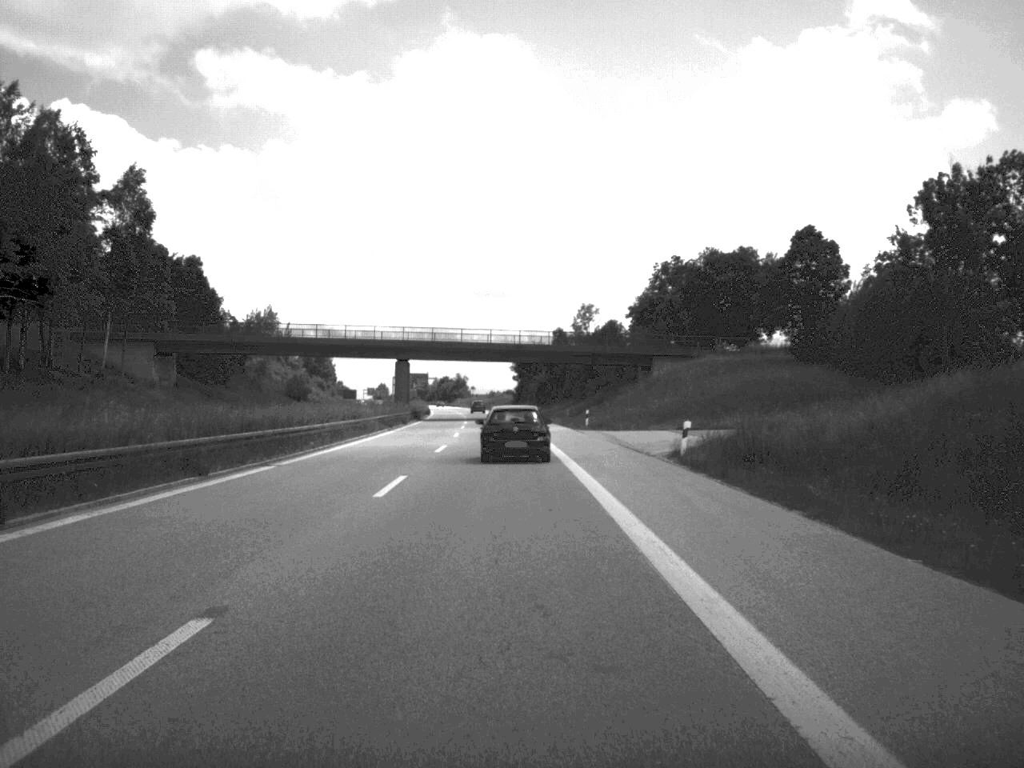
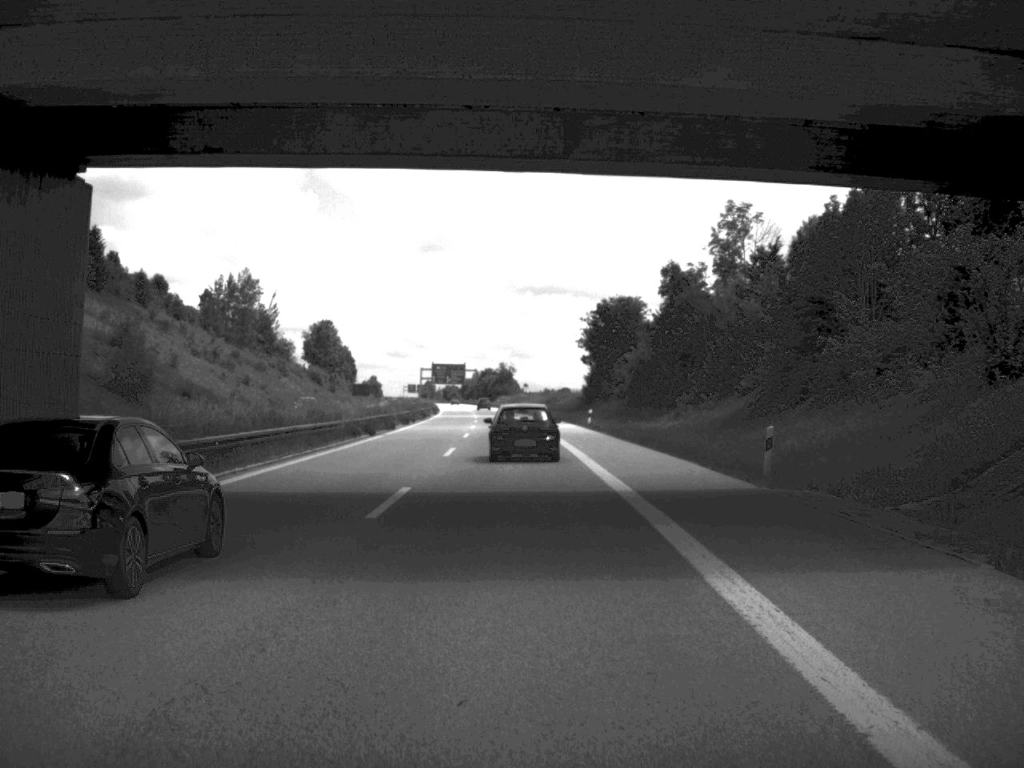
(-2.5, +92.8) m; -3°
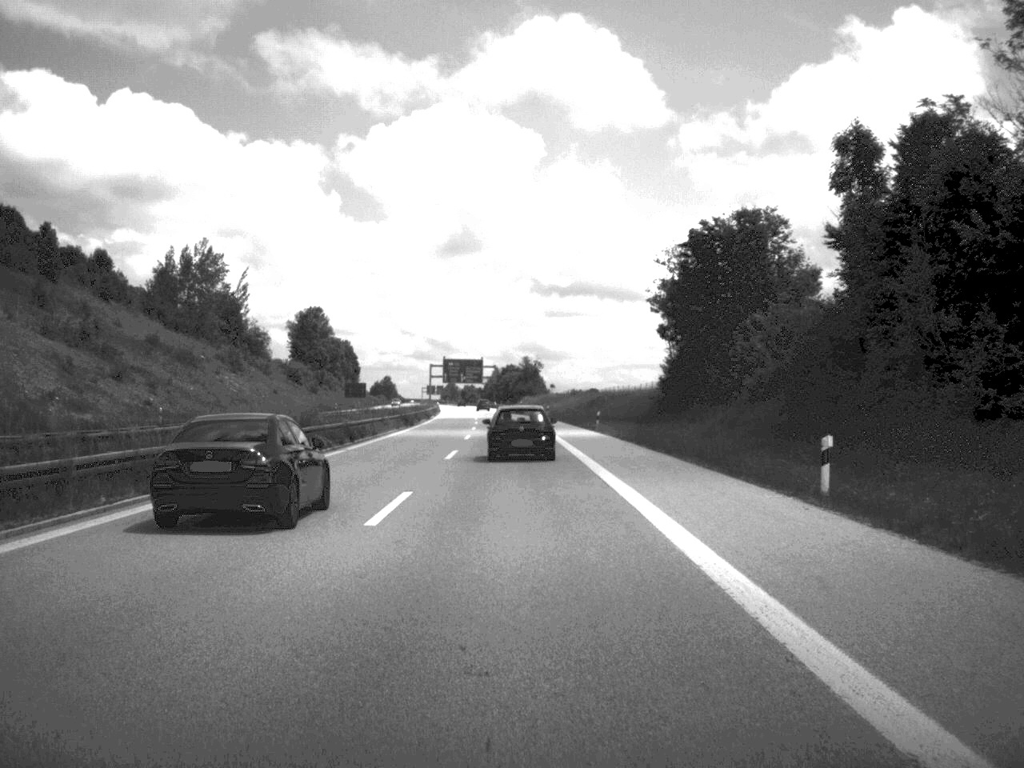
(-0.7, +53.8) m; -1°
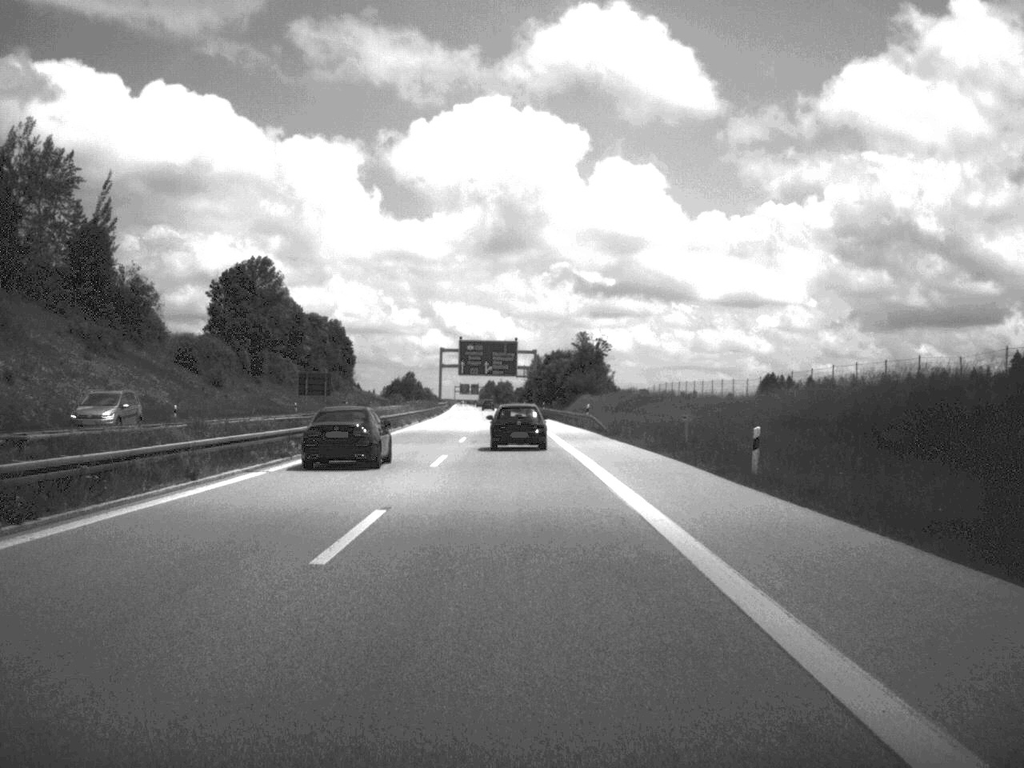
(-1.8, +92.9) m; -2°
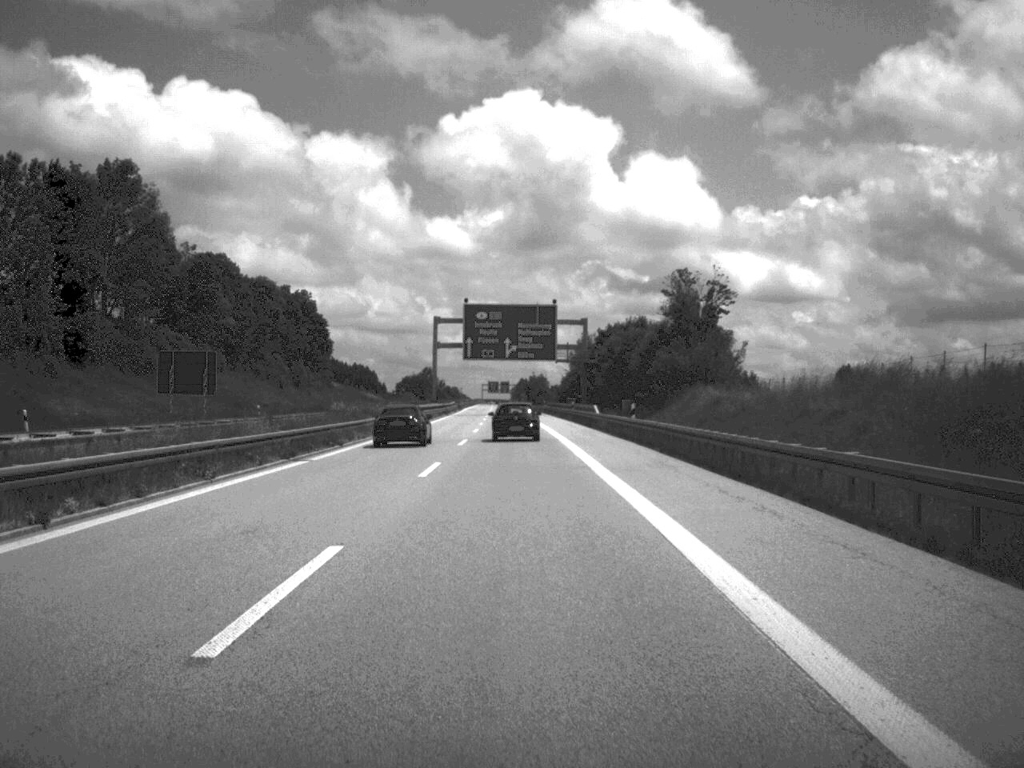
(-1.2, +75.0) m; -2°
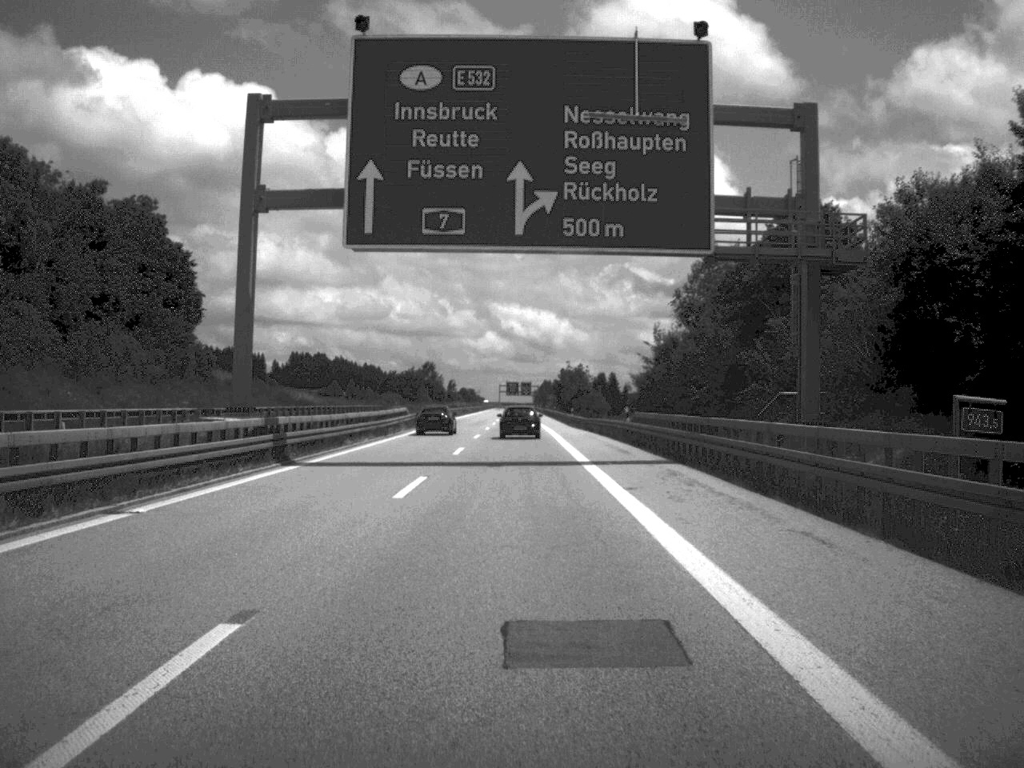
(-1.2, +93.9) m; -1°
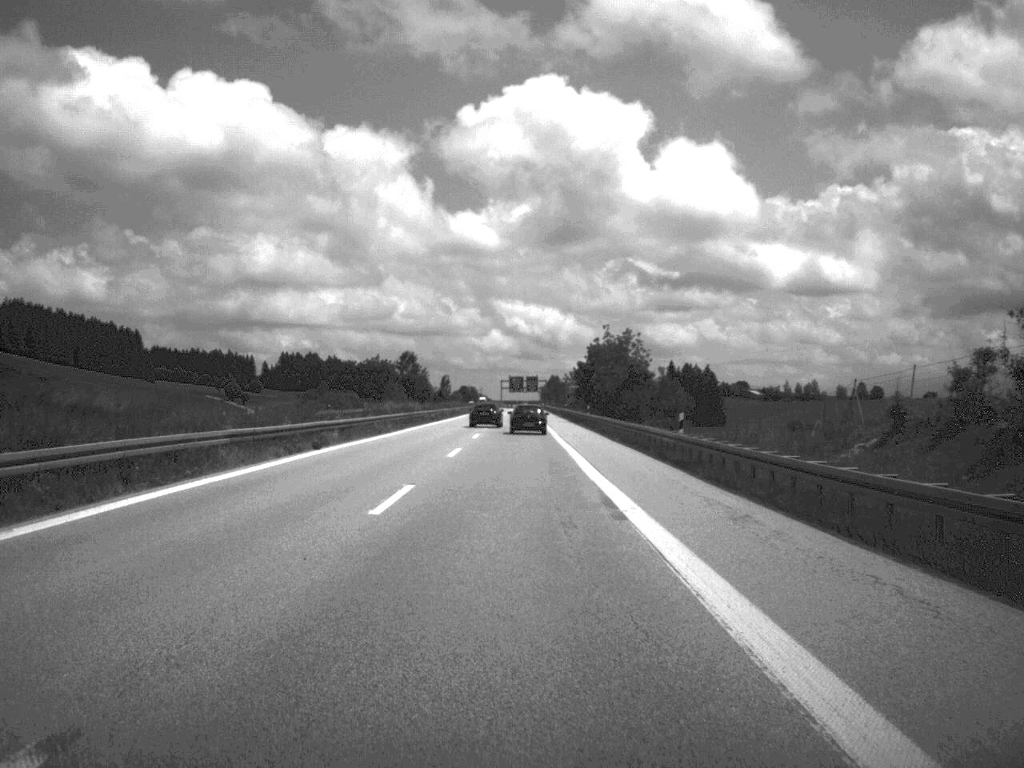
(-0.3, +74.4) m; 0°
